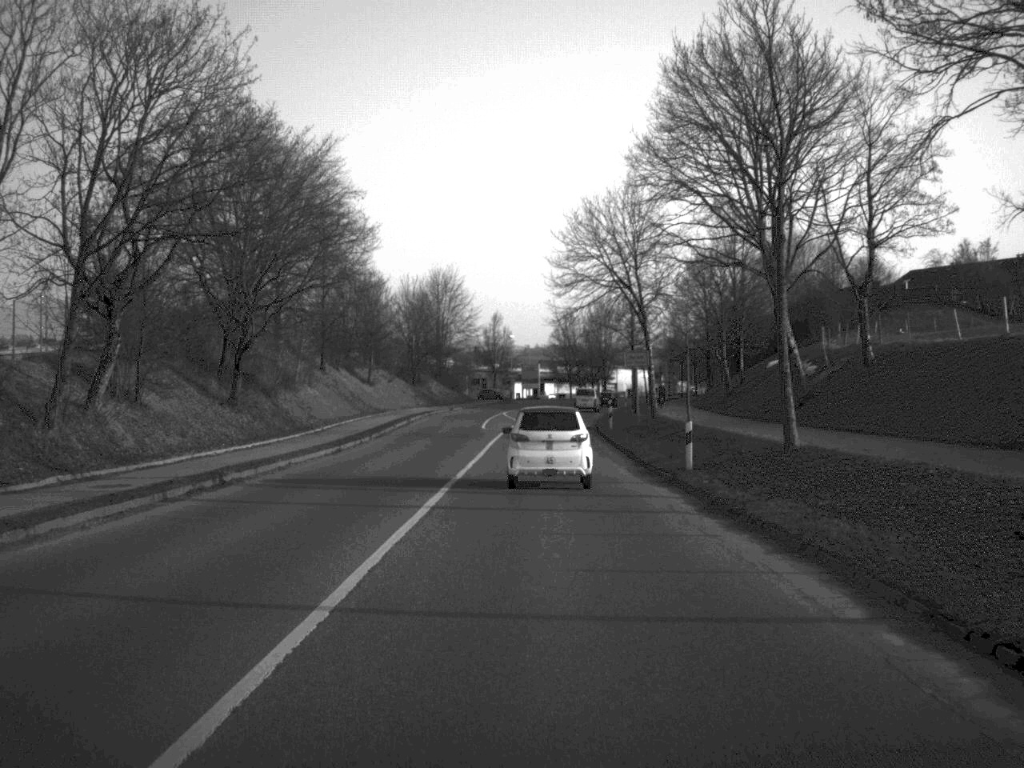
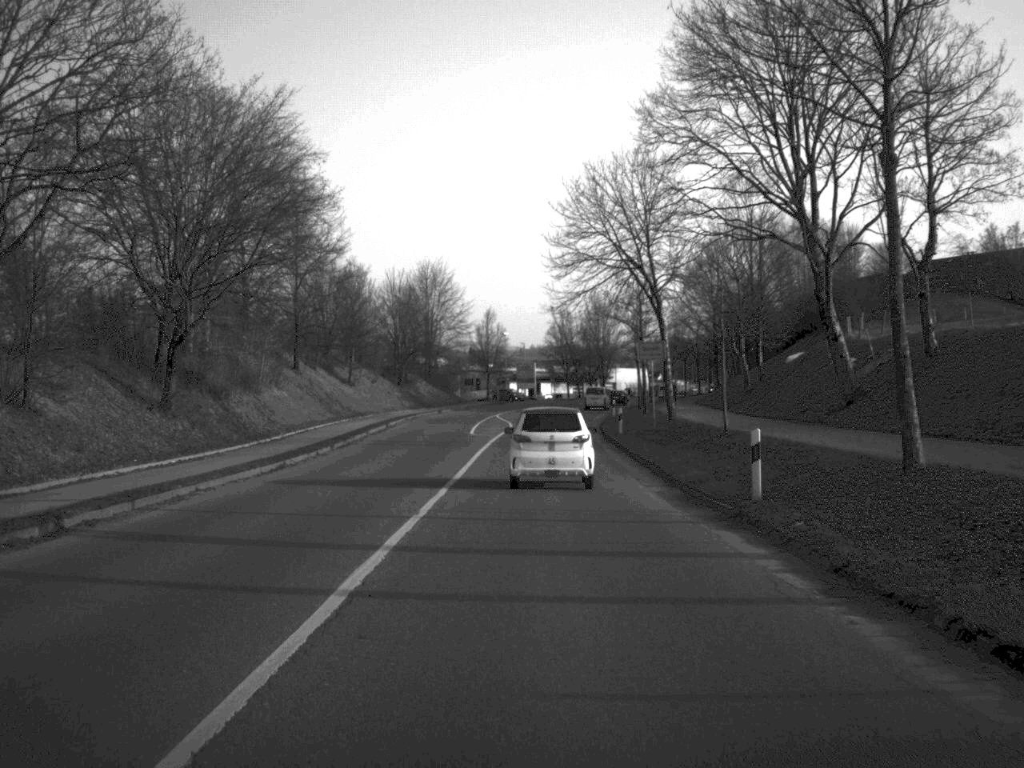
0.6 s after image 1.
(0.0, +8.3) m; 0°
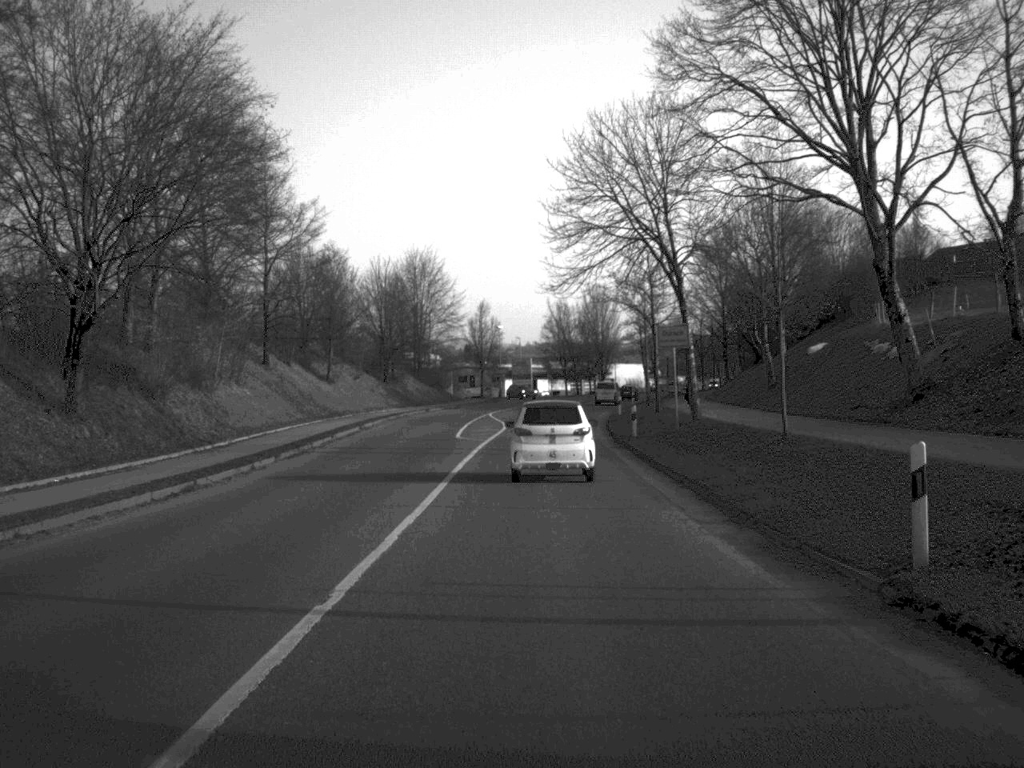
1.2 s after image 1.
(0.0, +7.9) m; 0°
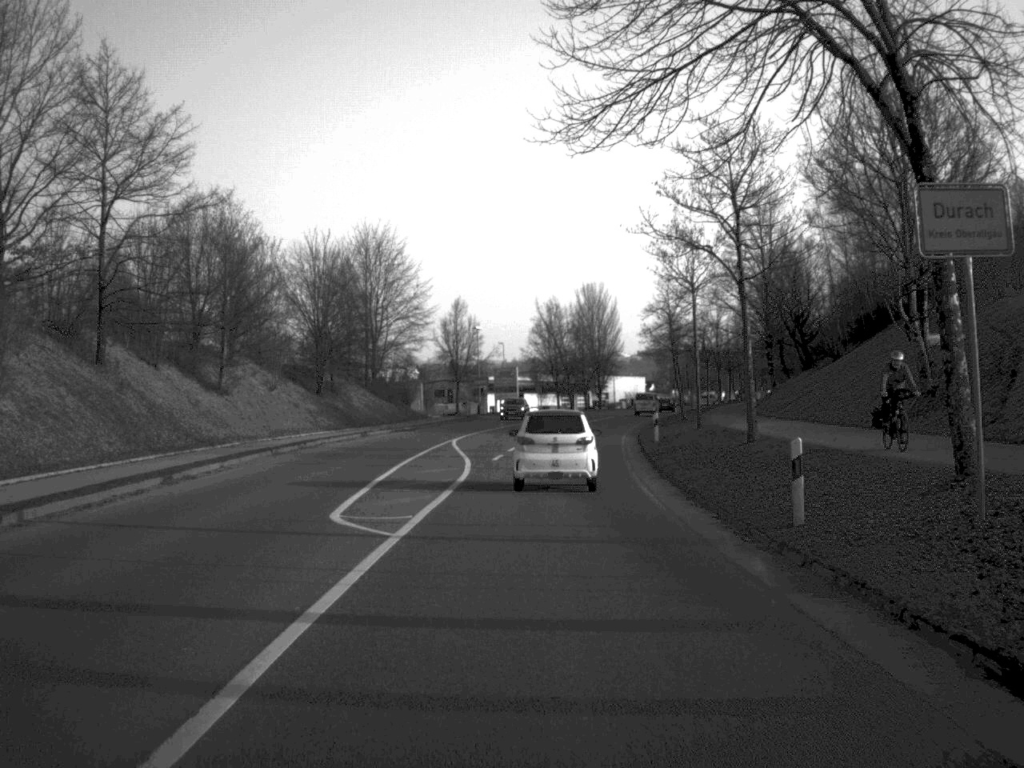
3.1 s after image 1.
(+0.1, +25.9) m; +1°
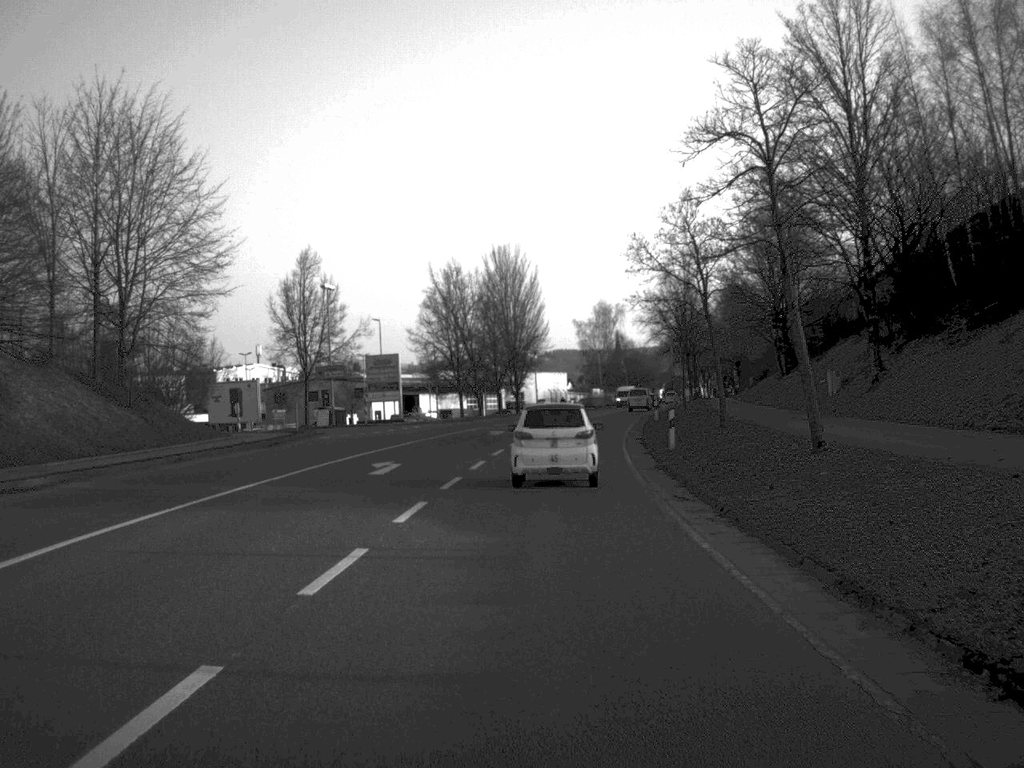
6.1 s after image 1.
(+1.3, +42.3) m; +4°
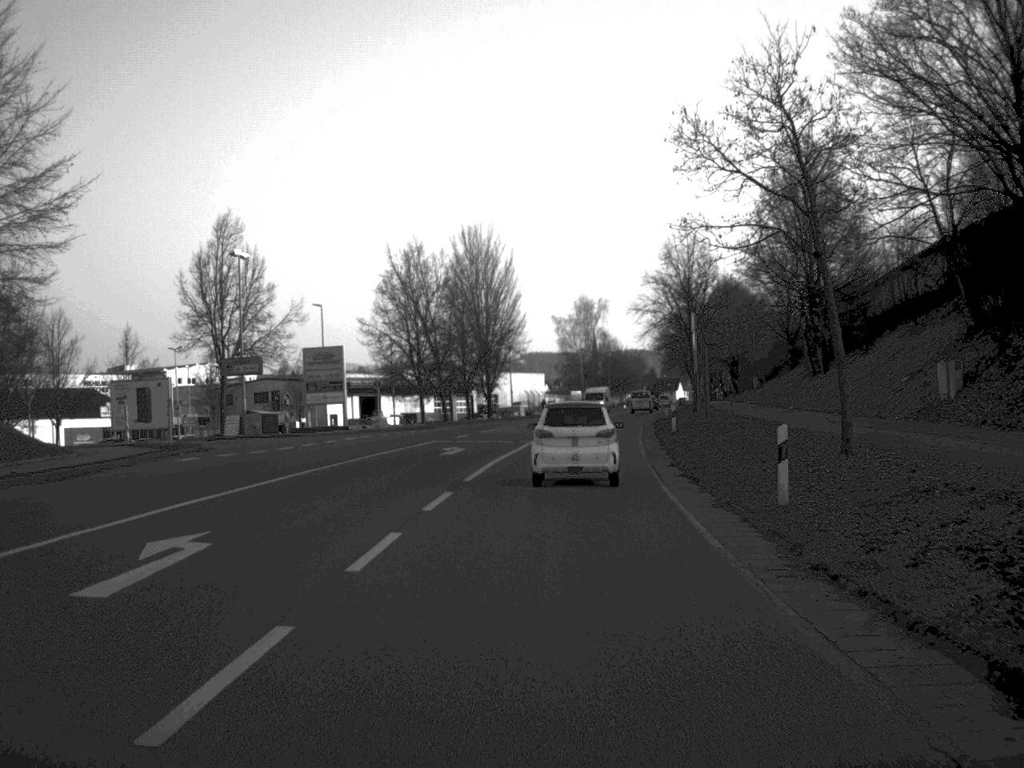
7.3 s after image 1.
(+0.1, +16.5) m; +1°
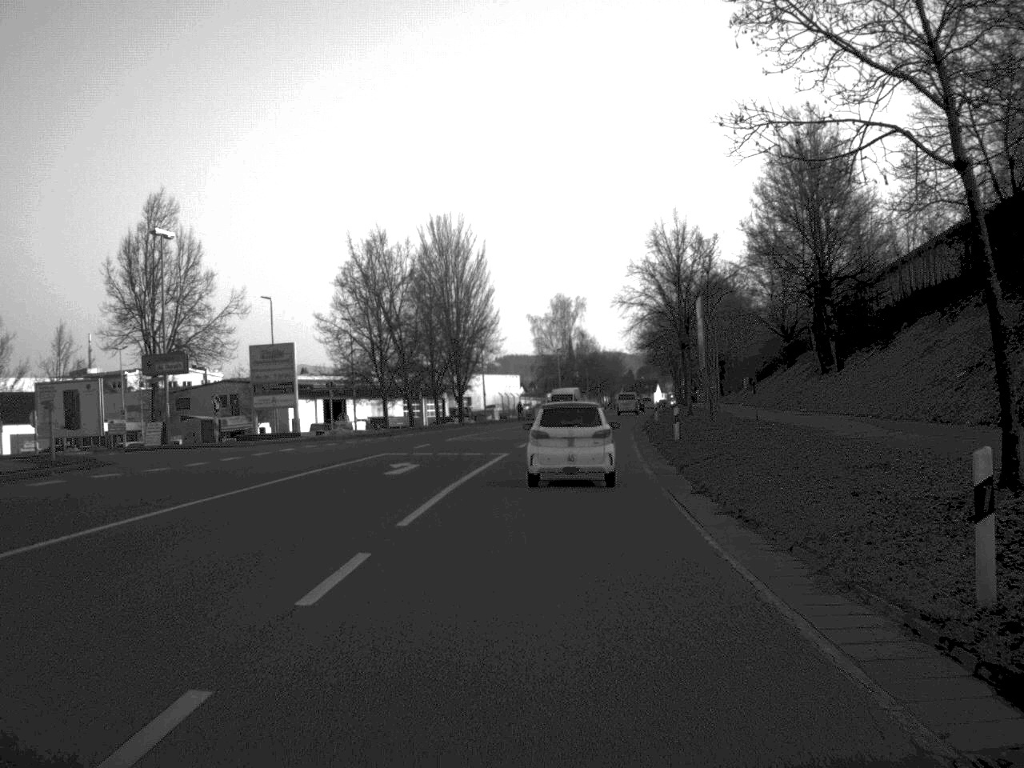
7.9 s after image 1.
(+0.1, +8.0) m; +1°
